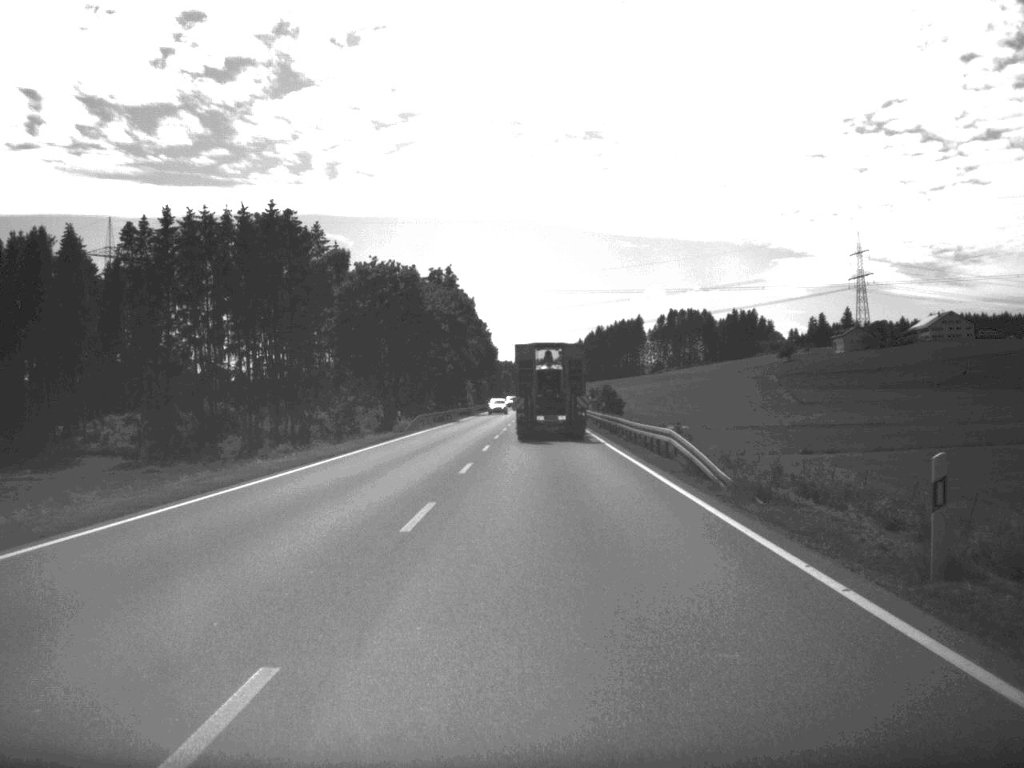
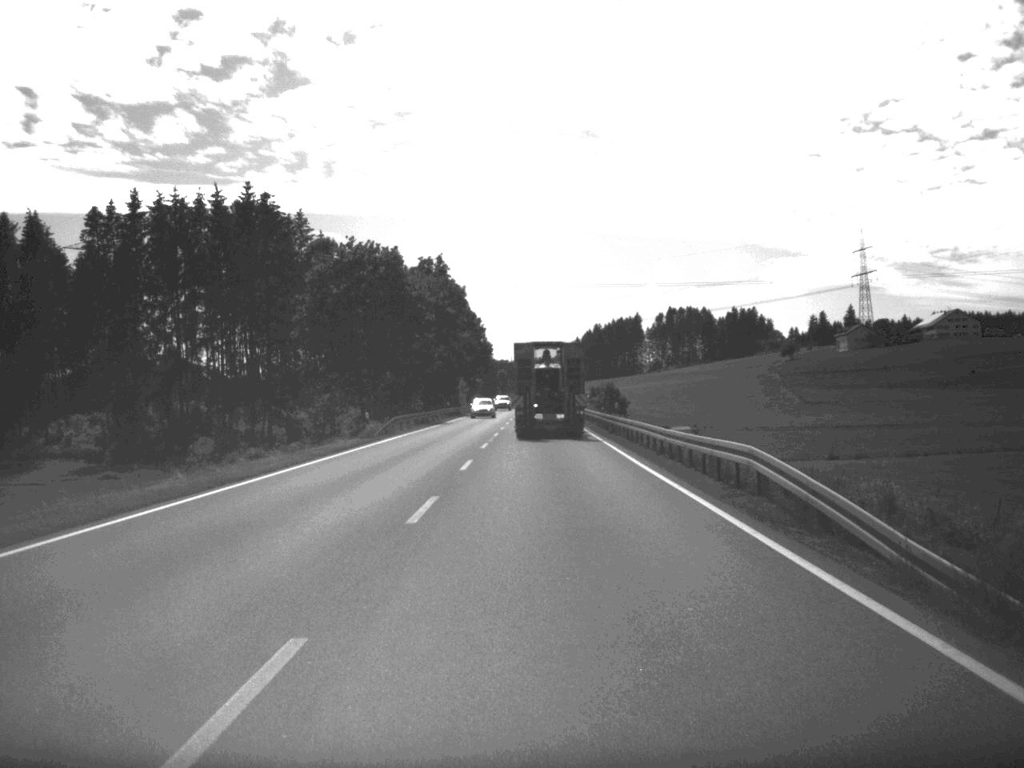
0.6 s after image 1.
(0.0, +11.2) m; 0°
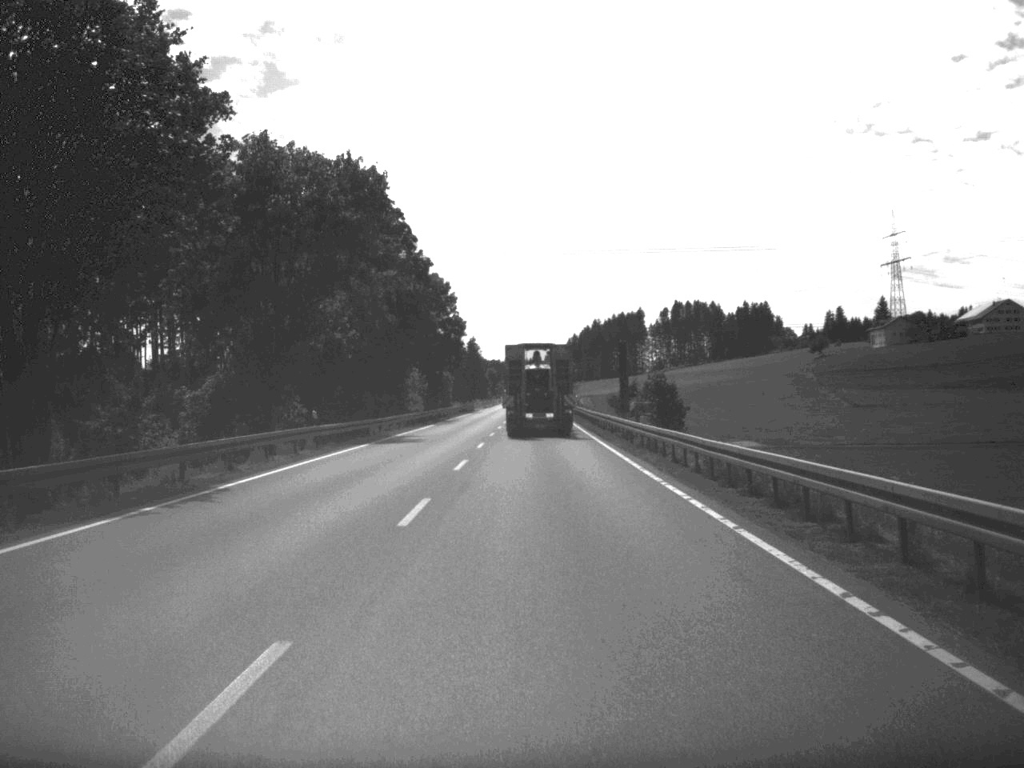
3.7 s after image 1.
(+0.2, +59.0) m; 0°
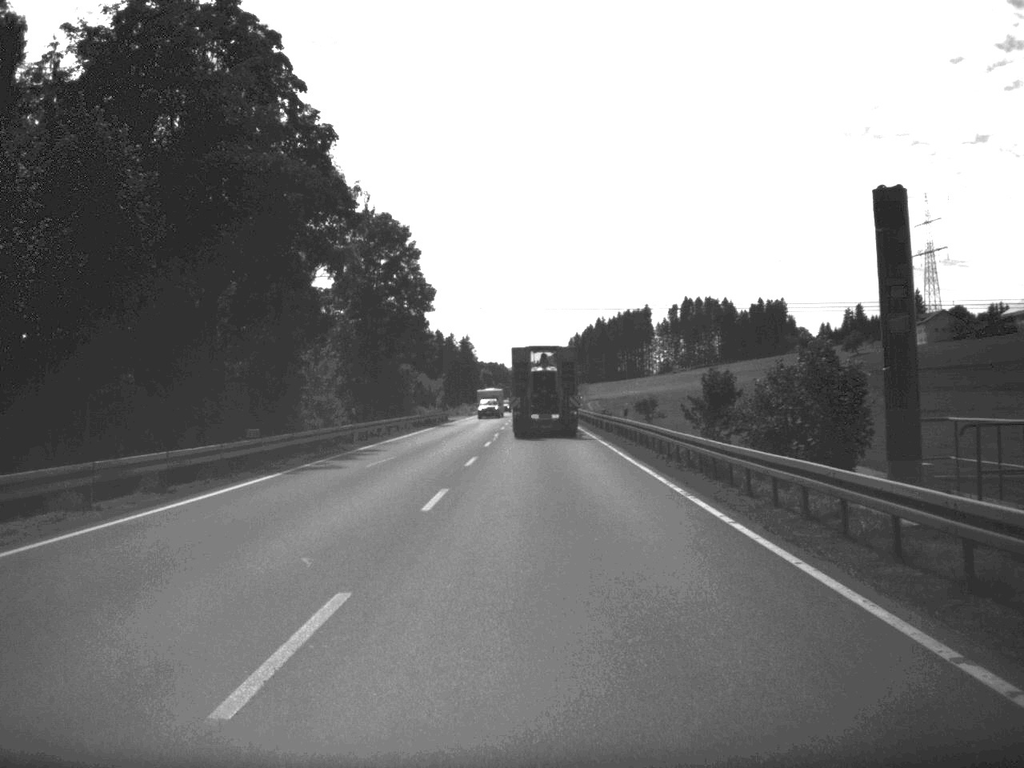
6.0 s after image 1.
(0.0, +45.0) m; 0°
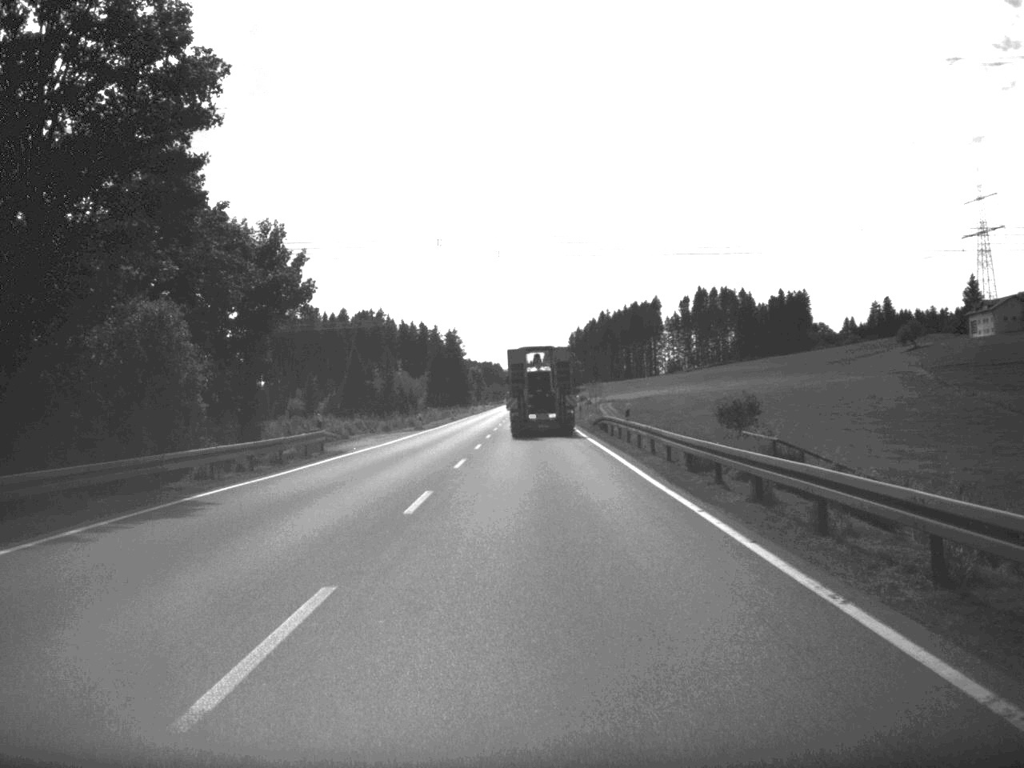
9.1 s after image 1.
(+0.2, +59.0) m; 0°
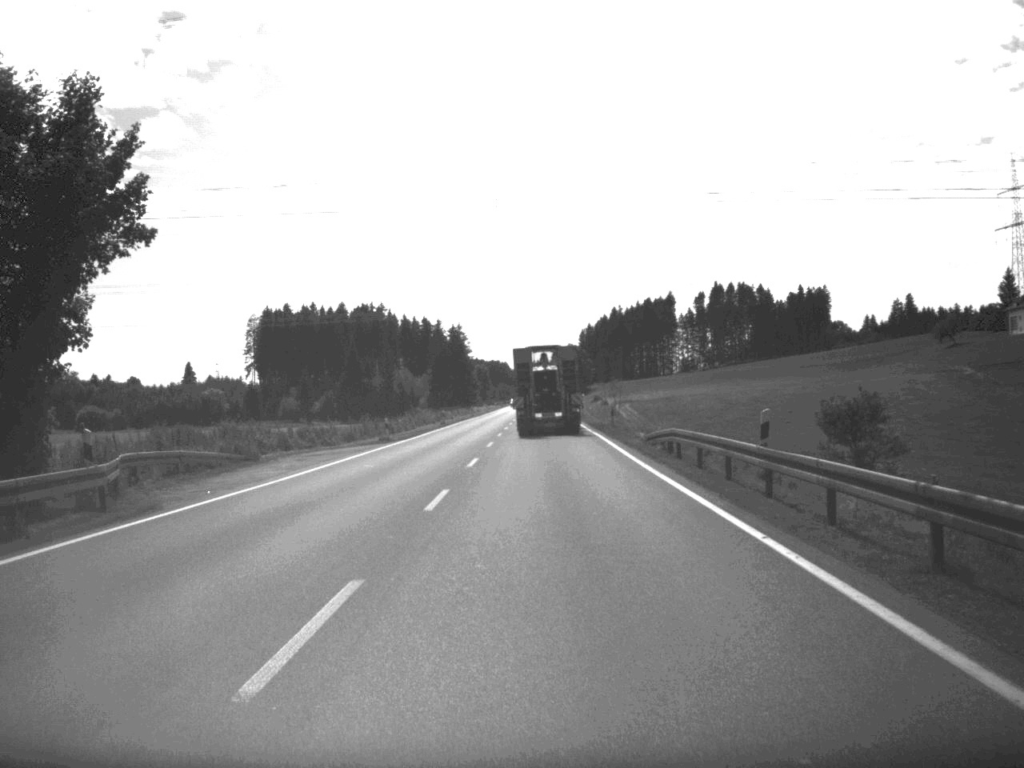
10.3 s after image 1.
(-0.1, +22.9) m; 0°
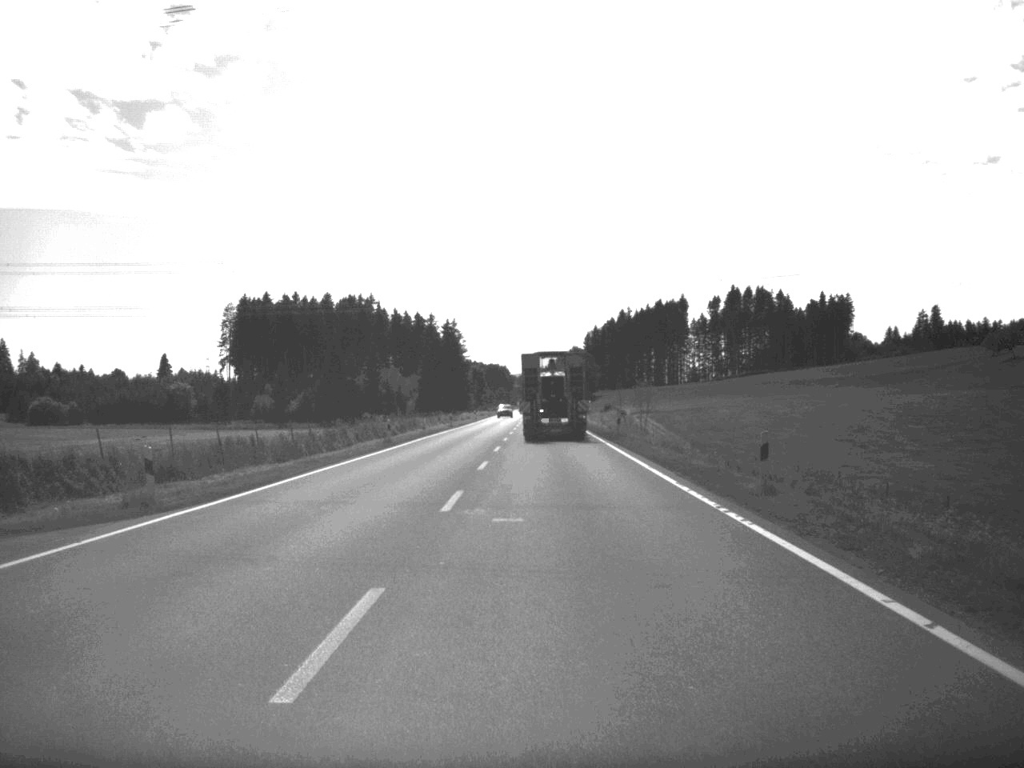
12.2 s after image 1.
(0.0, +35.4) m; 0°
